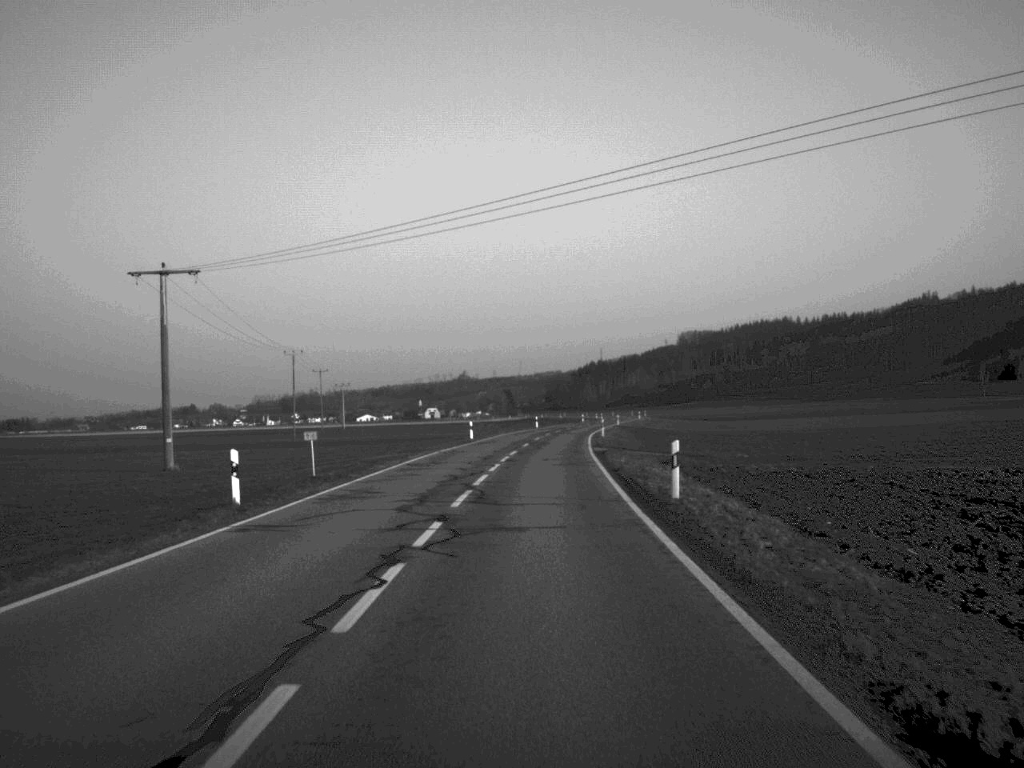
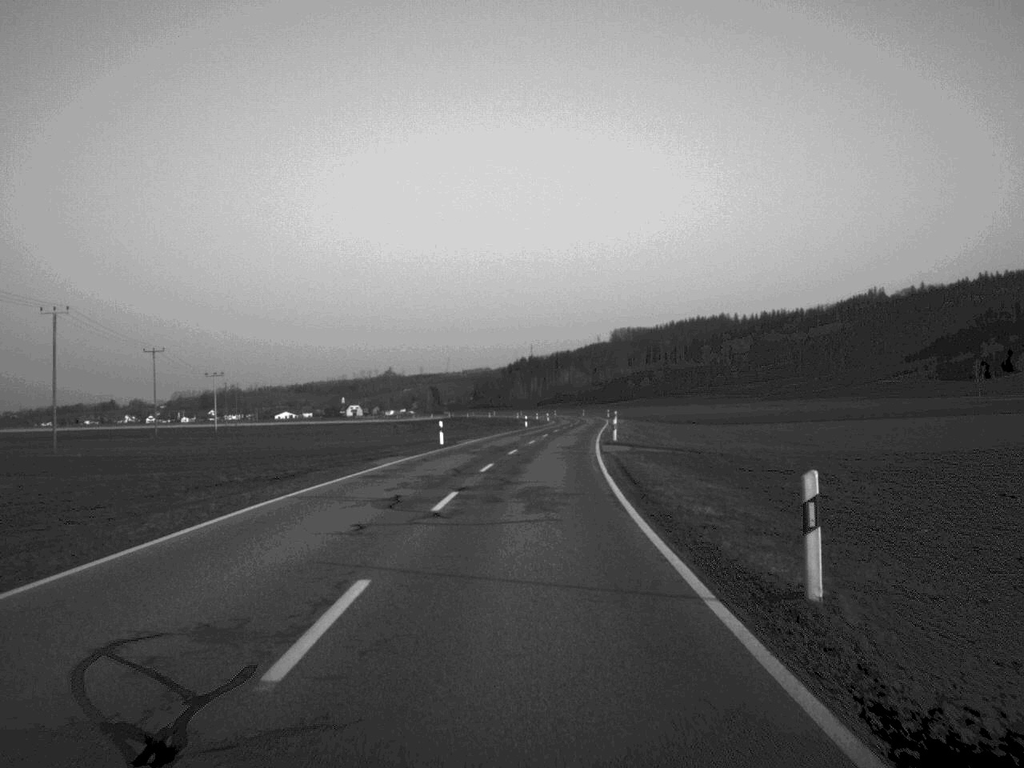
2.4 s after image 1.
(+1.5, +61.3) m; +3°
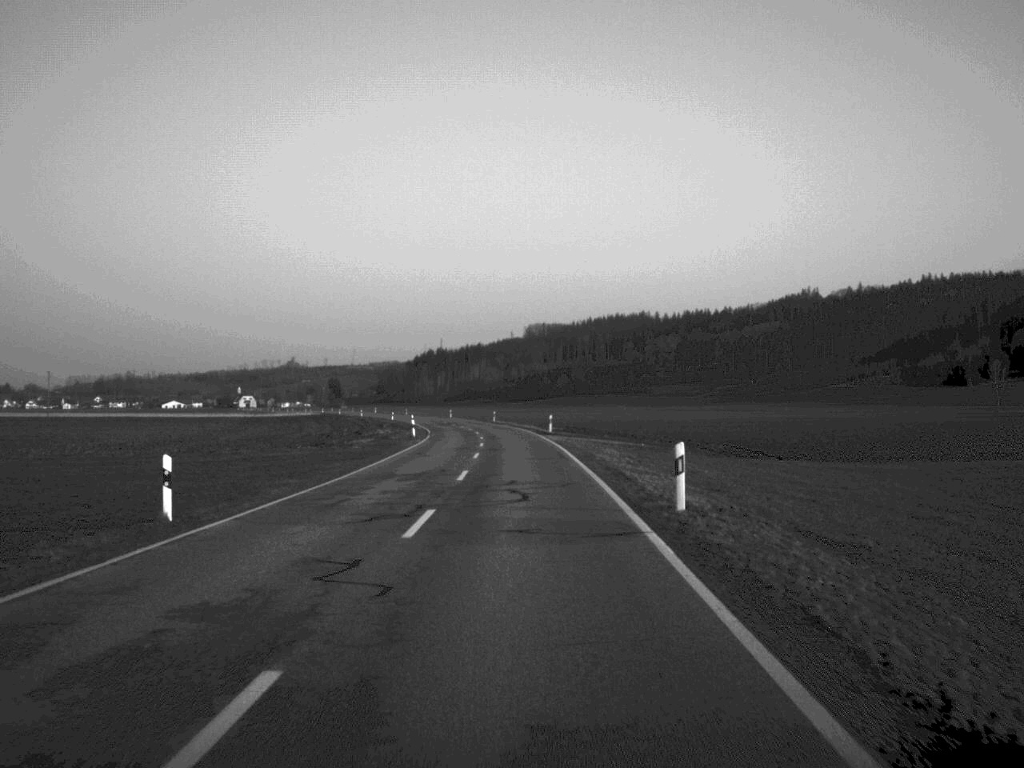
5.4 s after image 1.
(+3.8, +85.9) m; +4°
